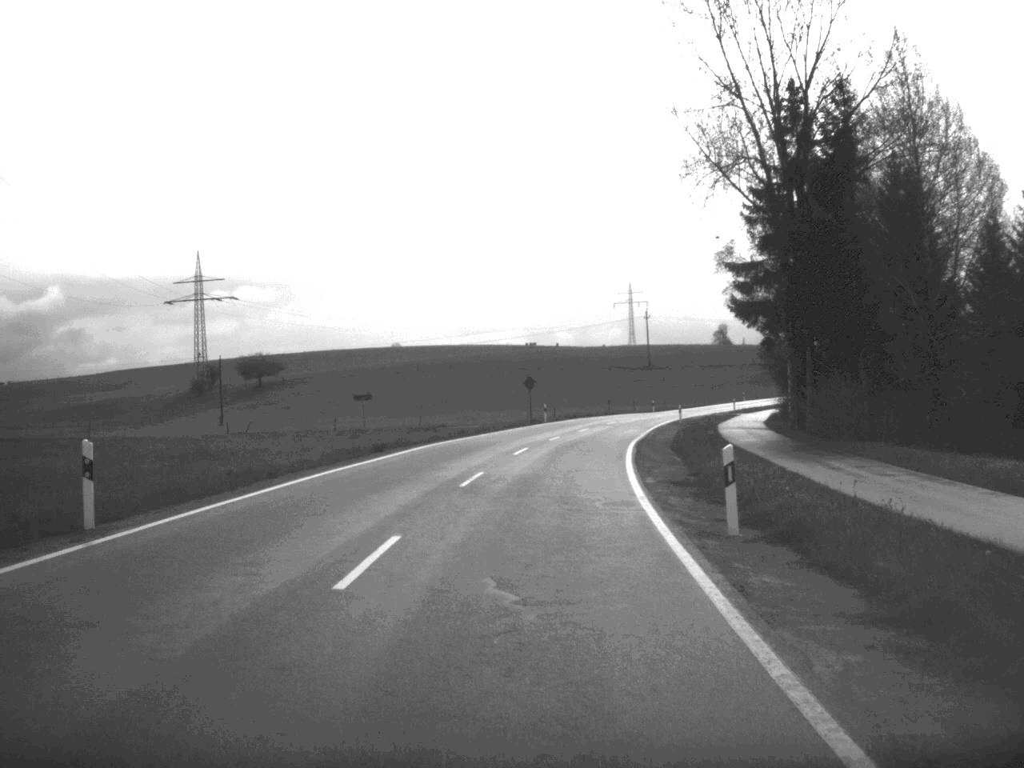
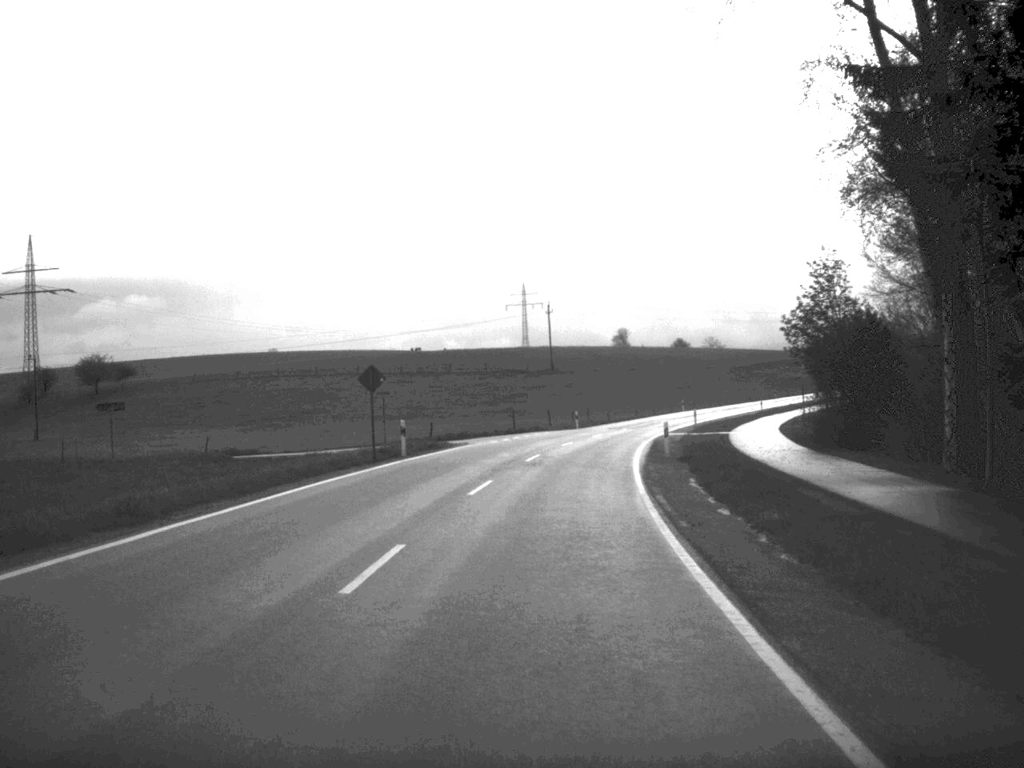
(+1.4, +35.2) m; +5°
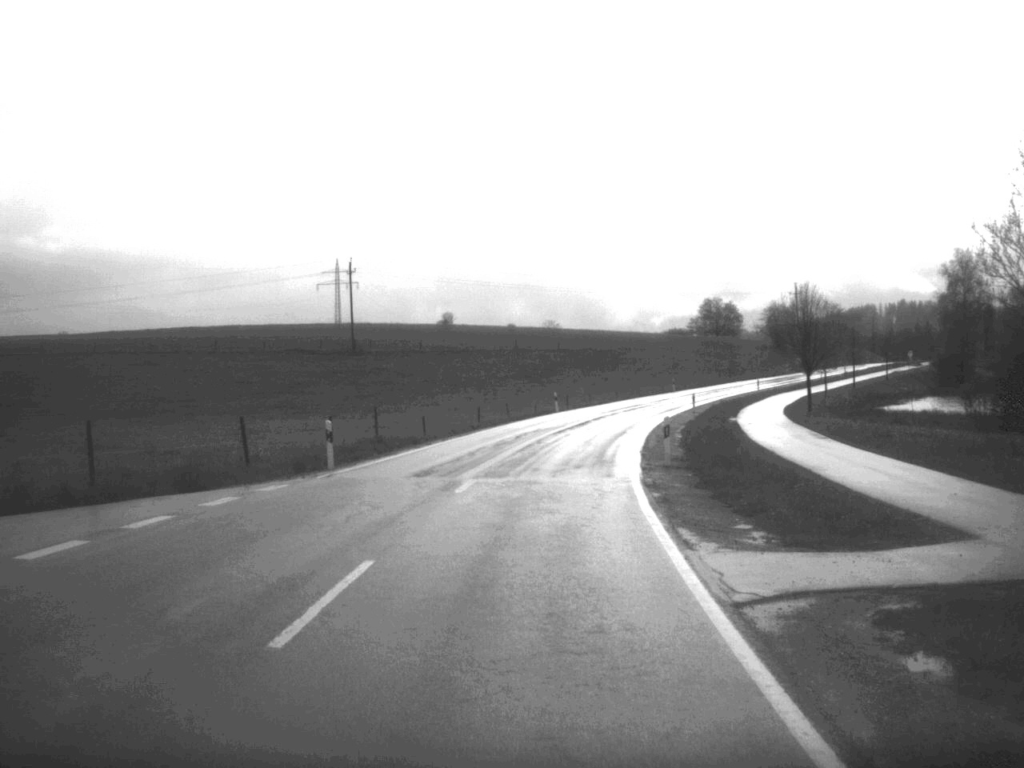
(+3.4, +49.8) m; +8°
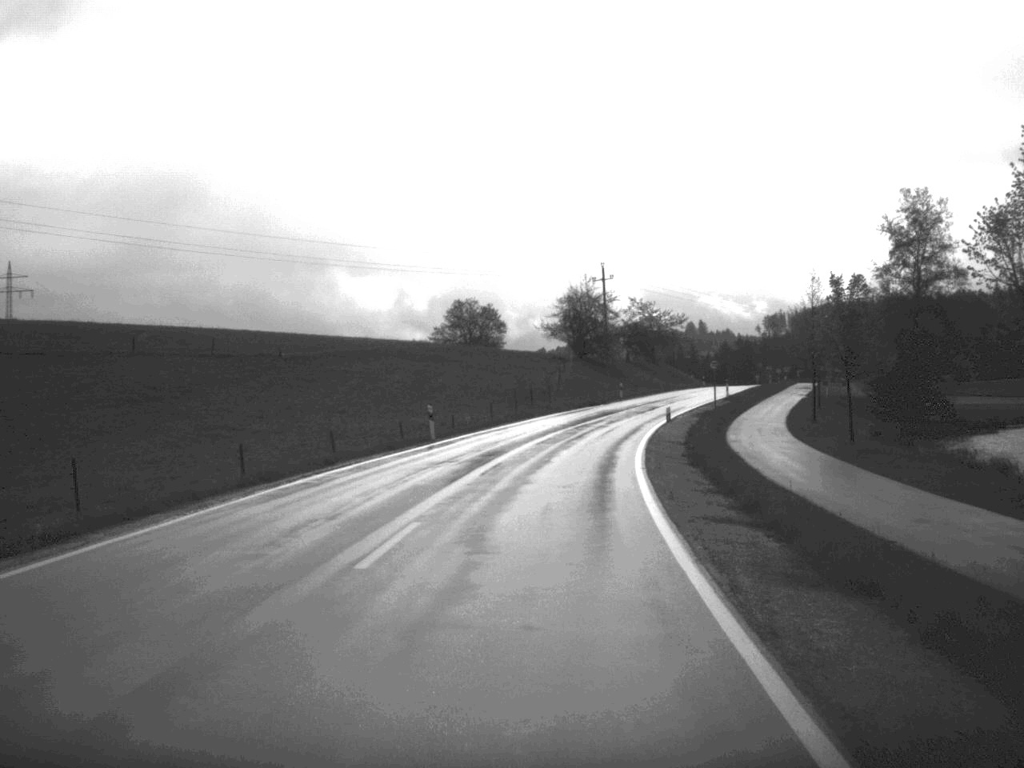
(+6.9, +67.7) m; +12°
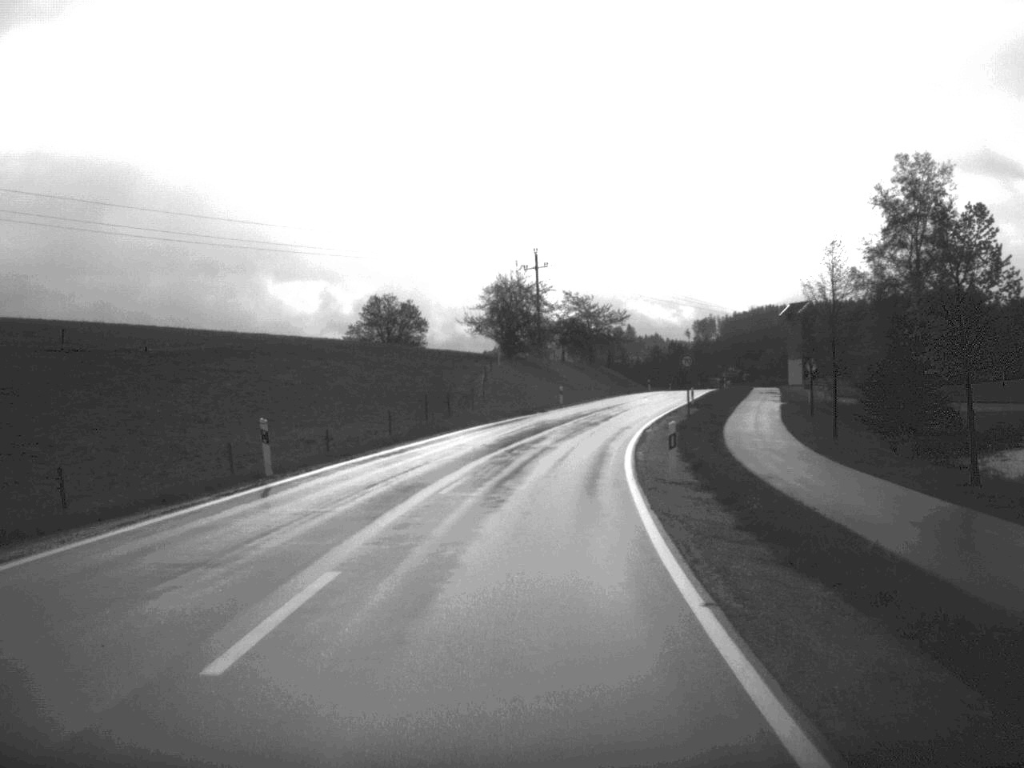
(+0.5, +16.2) m; +3°
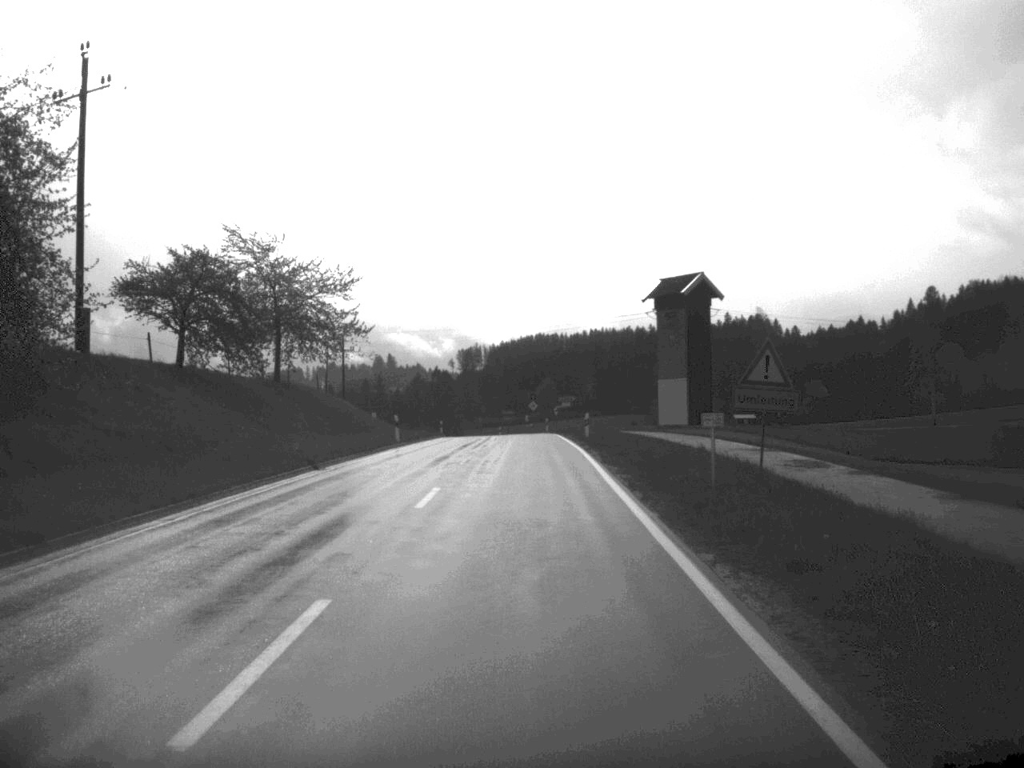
(+7.2, +72.1) m; +10°
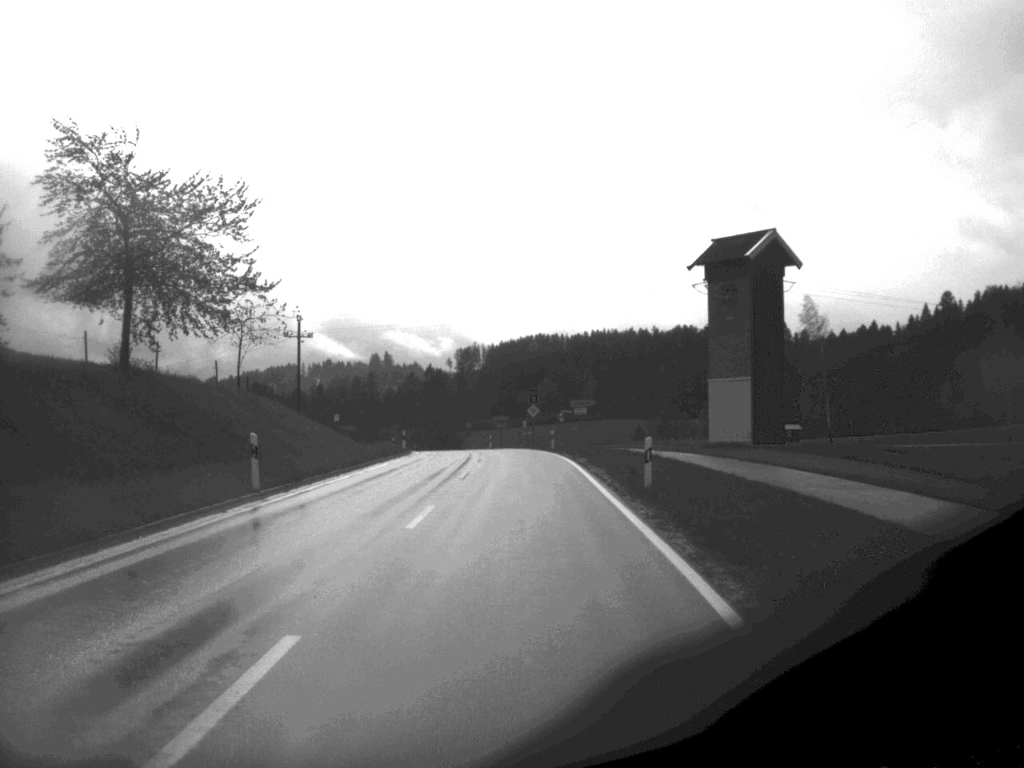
(0.0, +24.9) m; 0°
